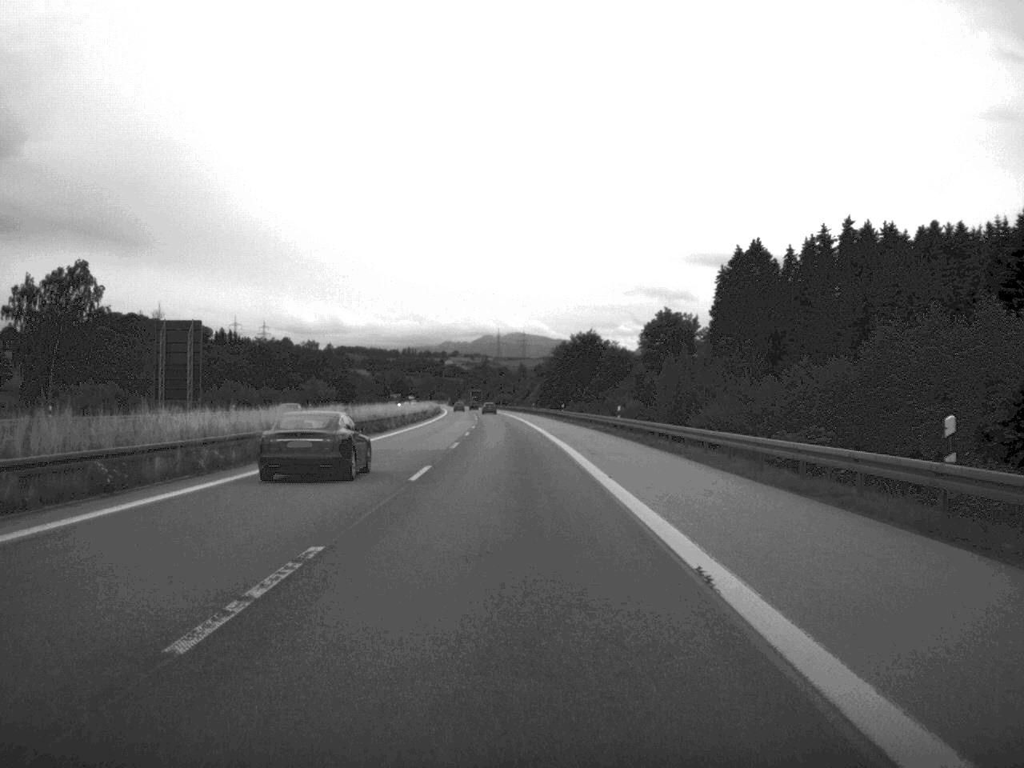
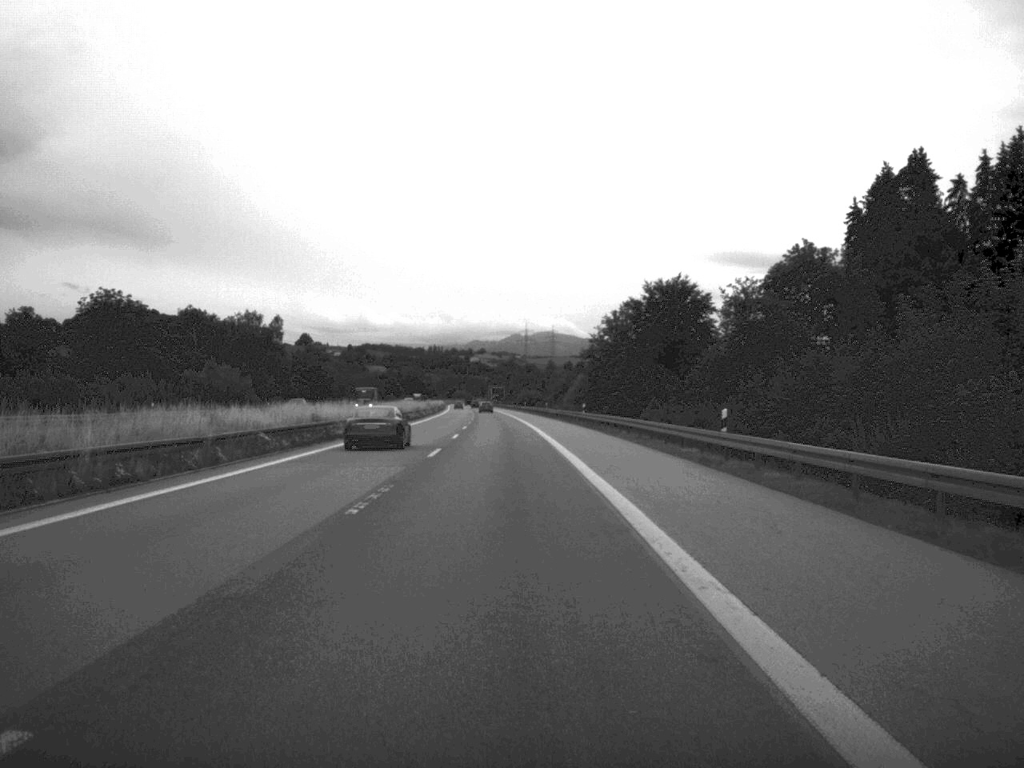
(-0.9, +79.0) m; -1°
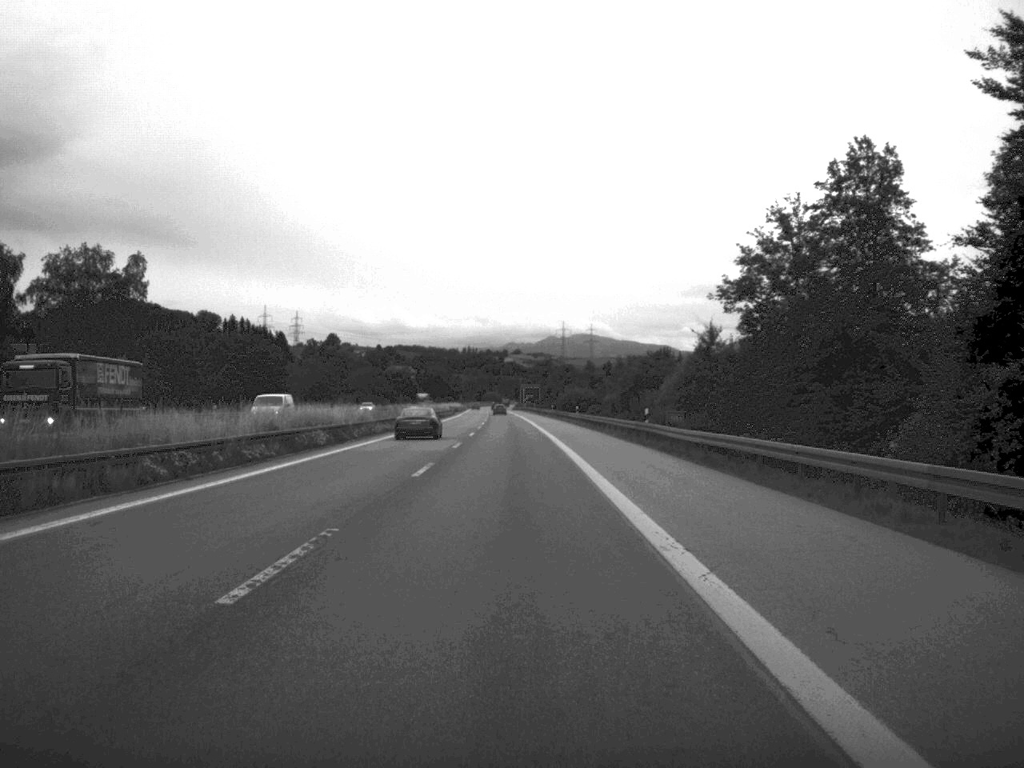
(-1.3, +78.8) m; -2°
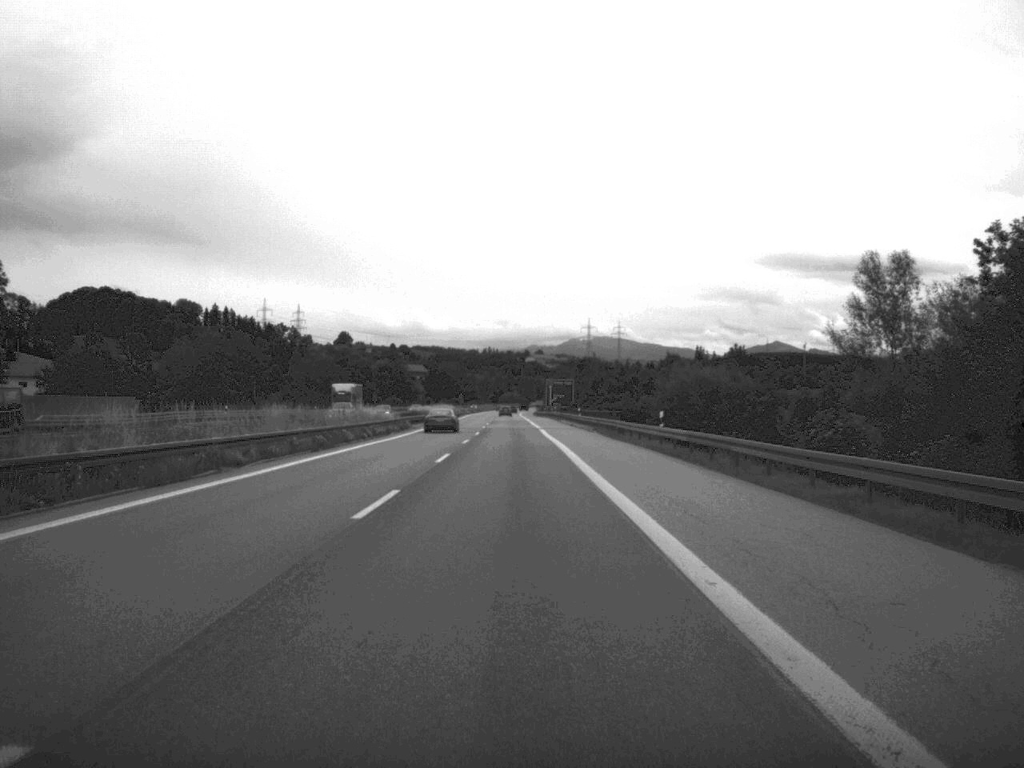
(-1.2, +99.0) m; -1°
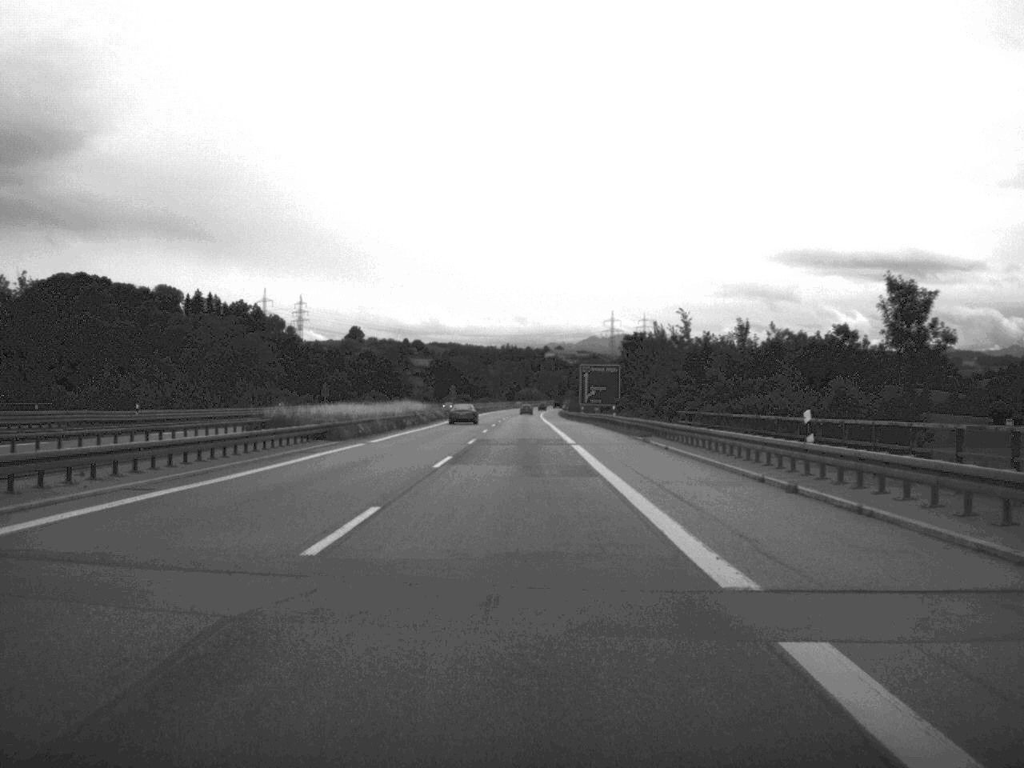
(-0.6, +75.8) m; -1°
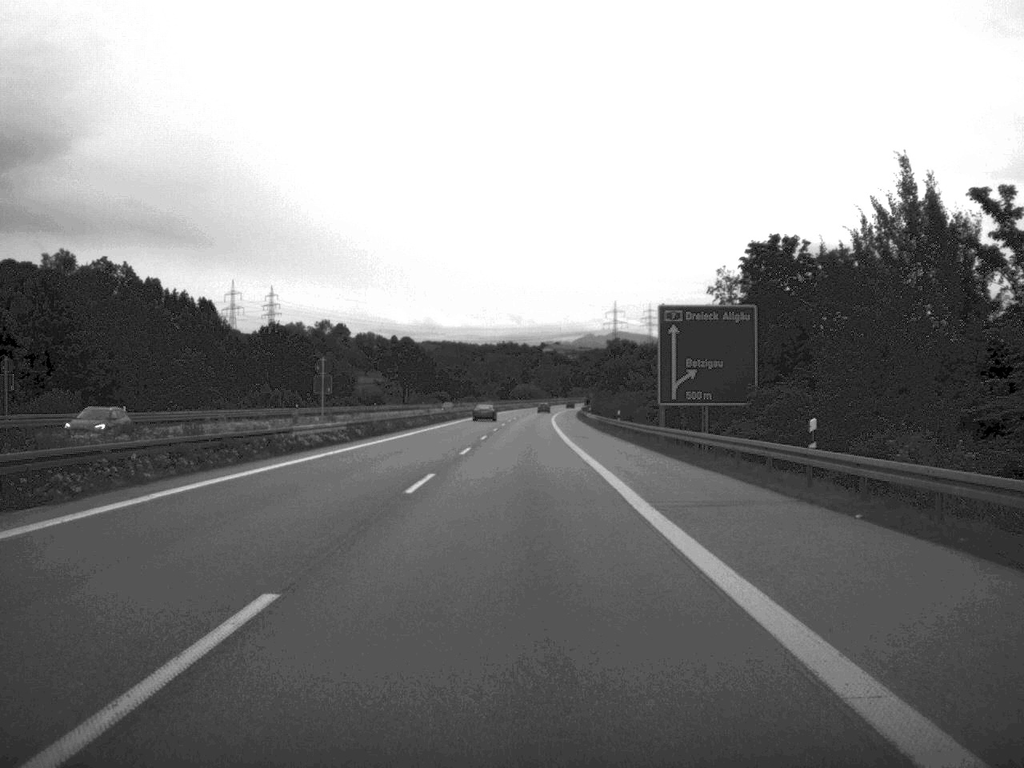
(-0.1, +96.8) m; 0°
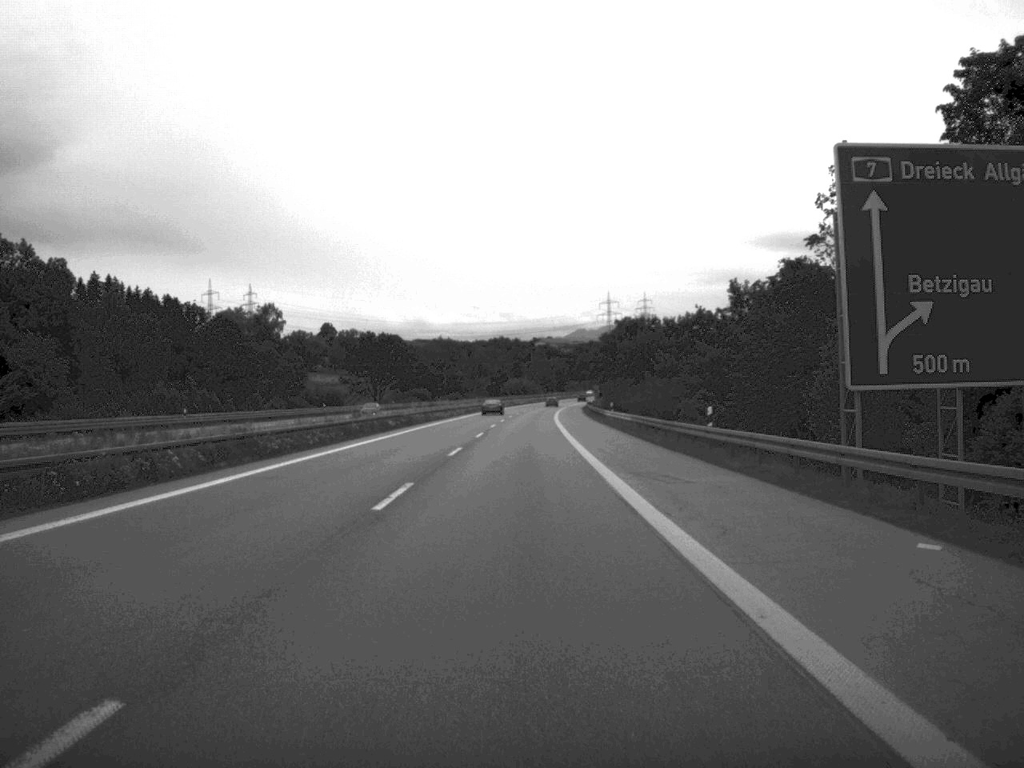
(+0.1, +39.3) m; 0°
